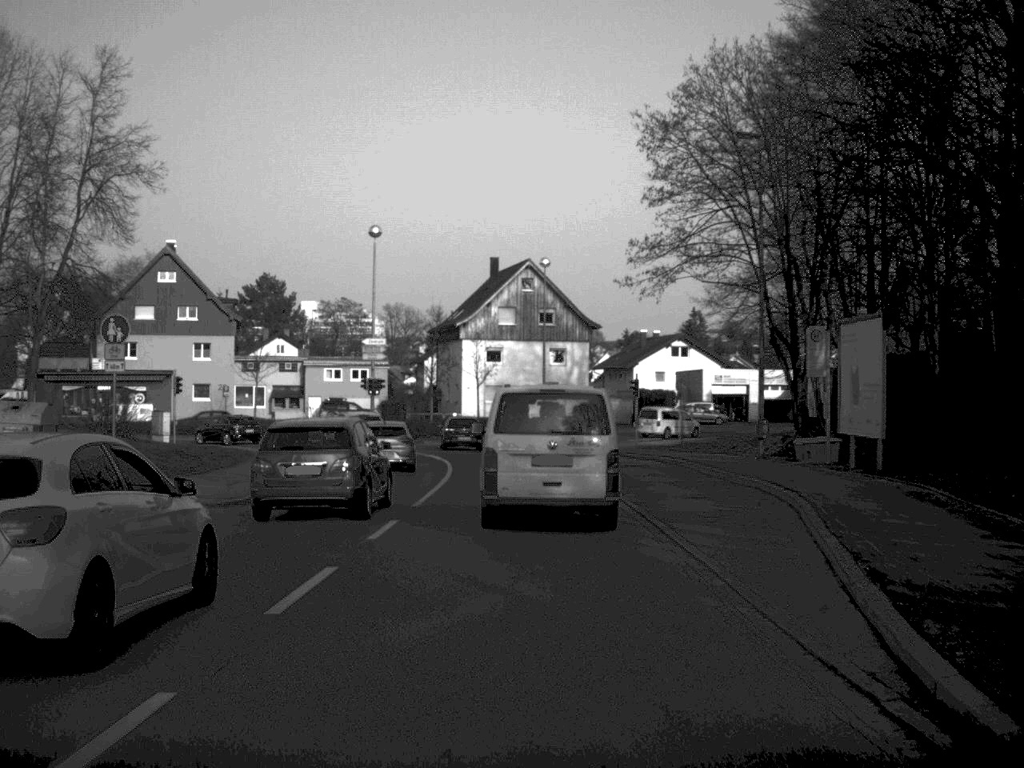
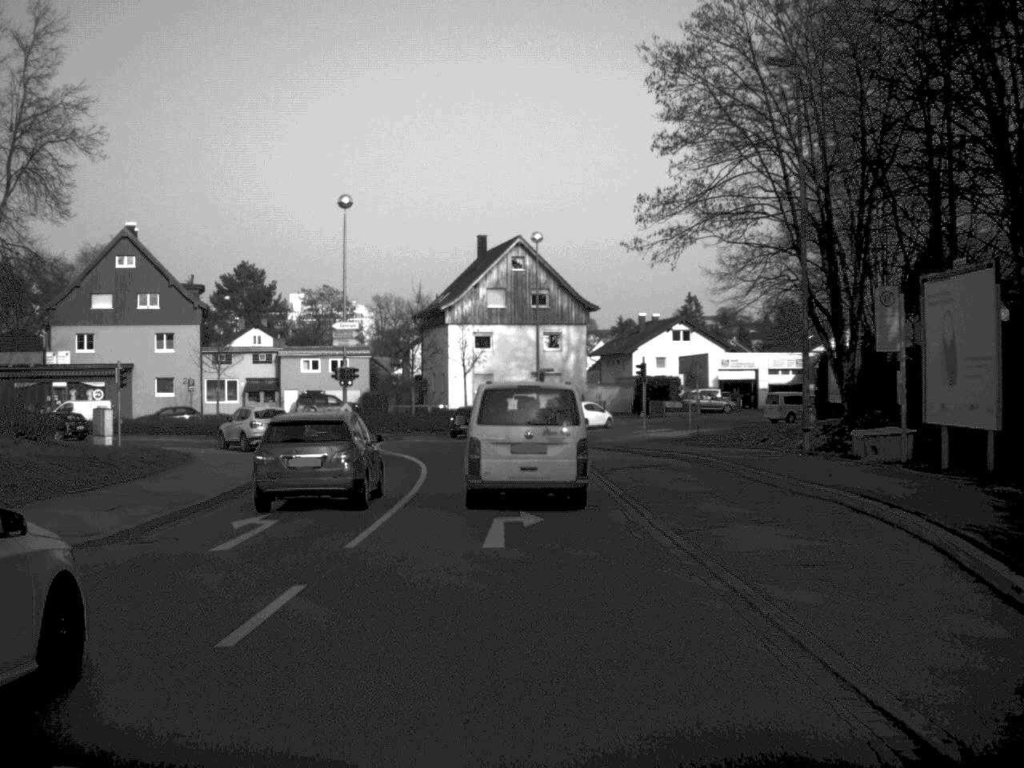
(0.0, +7.4) m; 0°
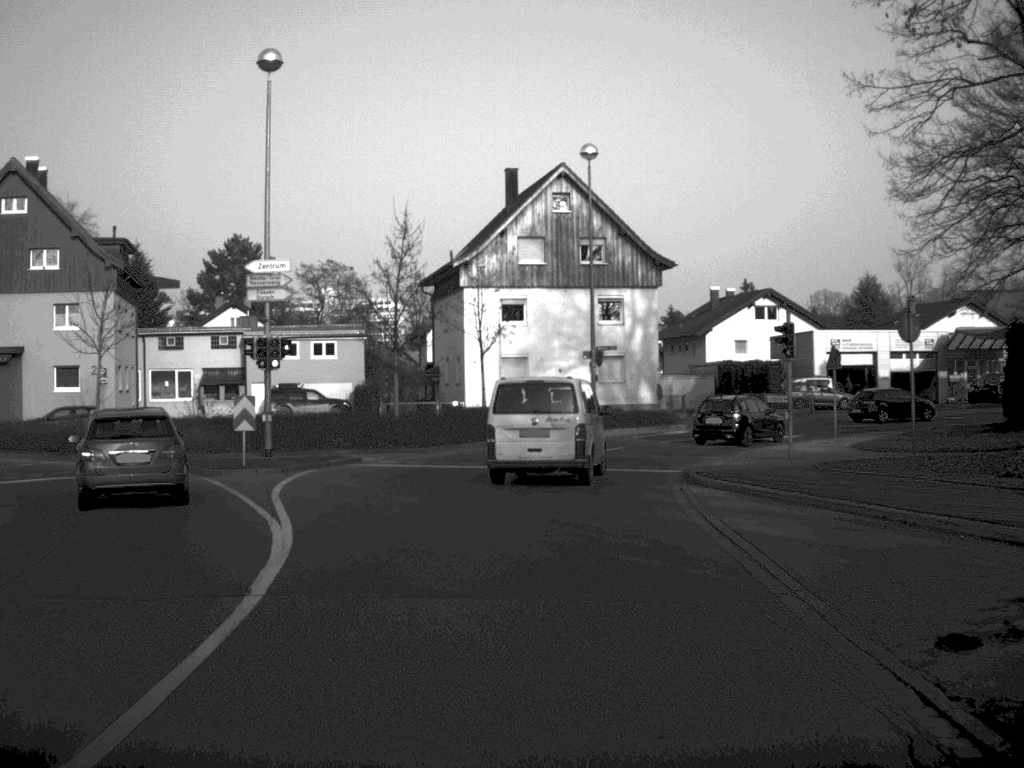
(-0.2, +24.0) m; -2°
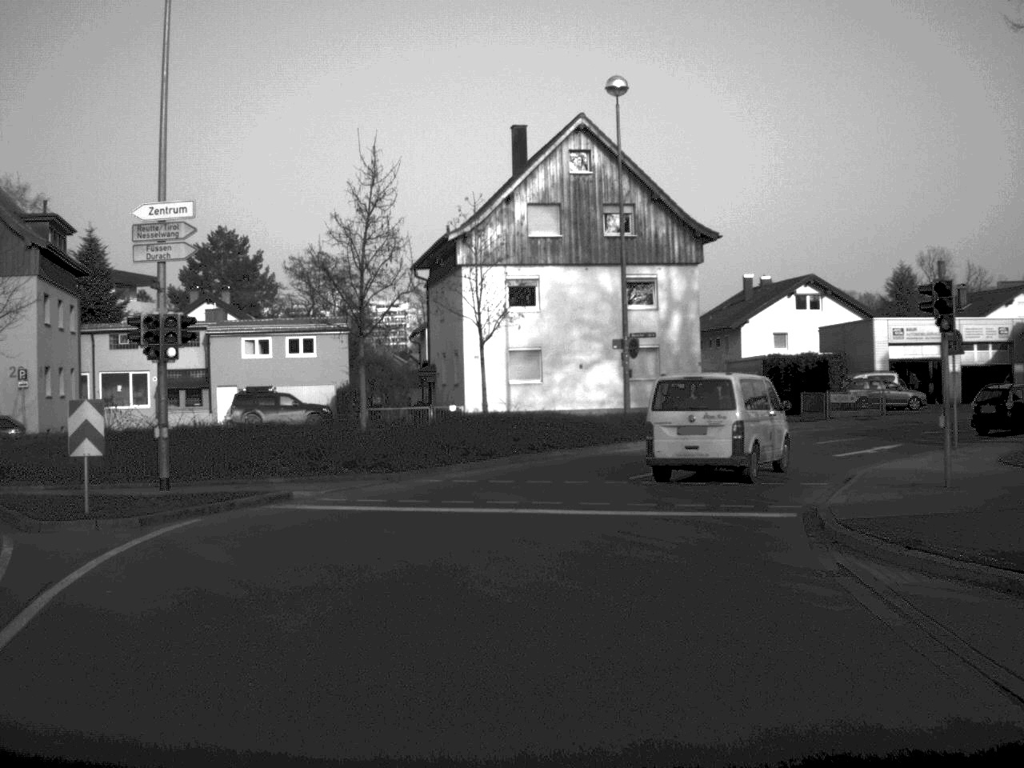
(-0.1, +10.8) m; 0°
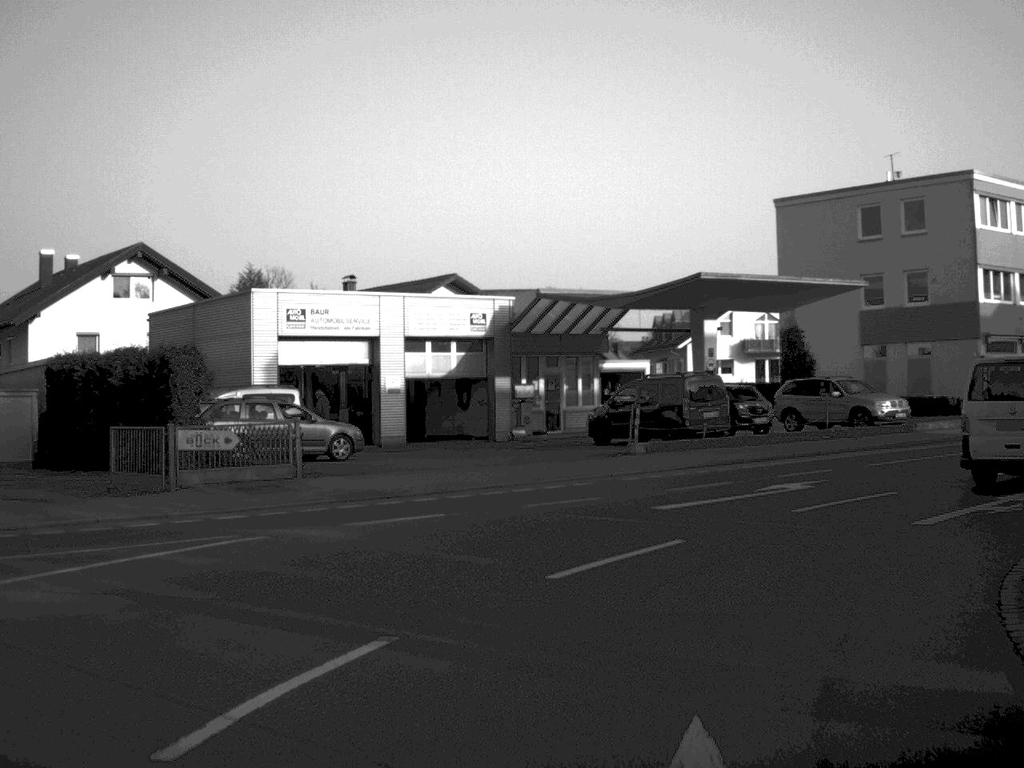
(+6.0, +29.1) m; +31°
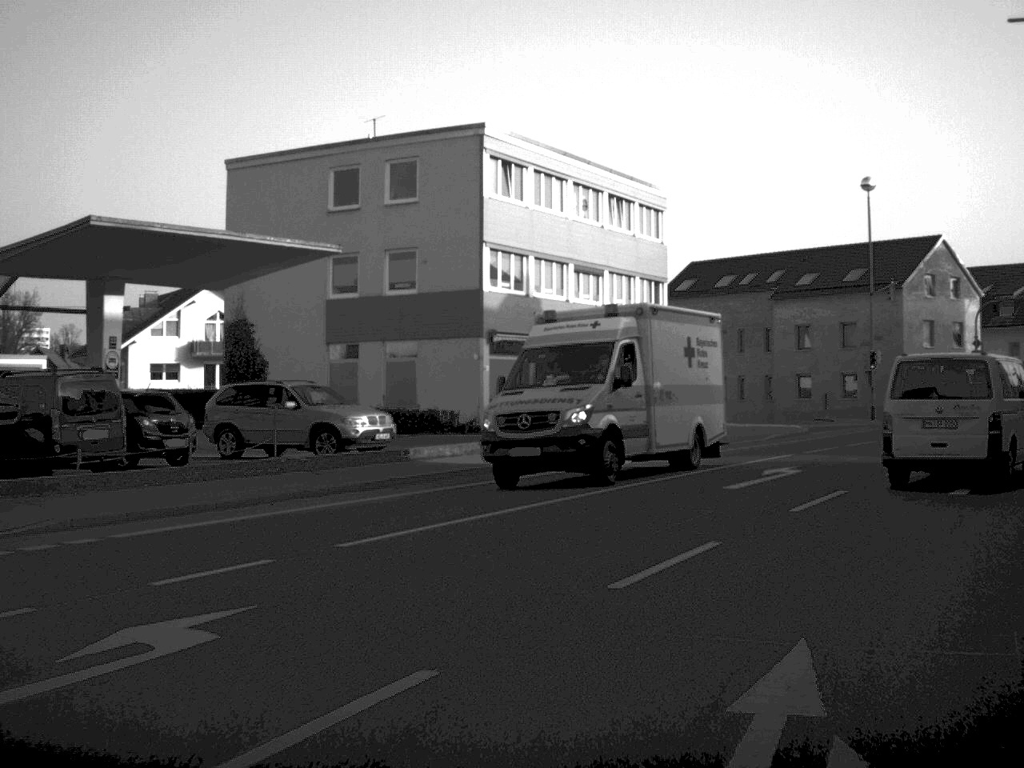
(+2.3, +11.3) m; +24°
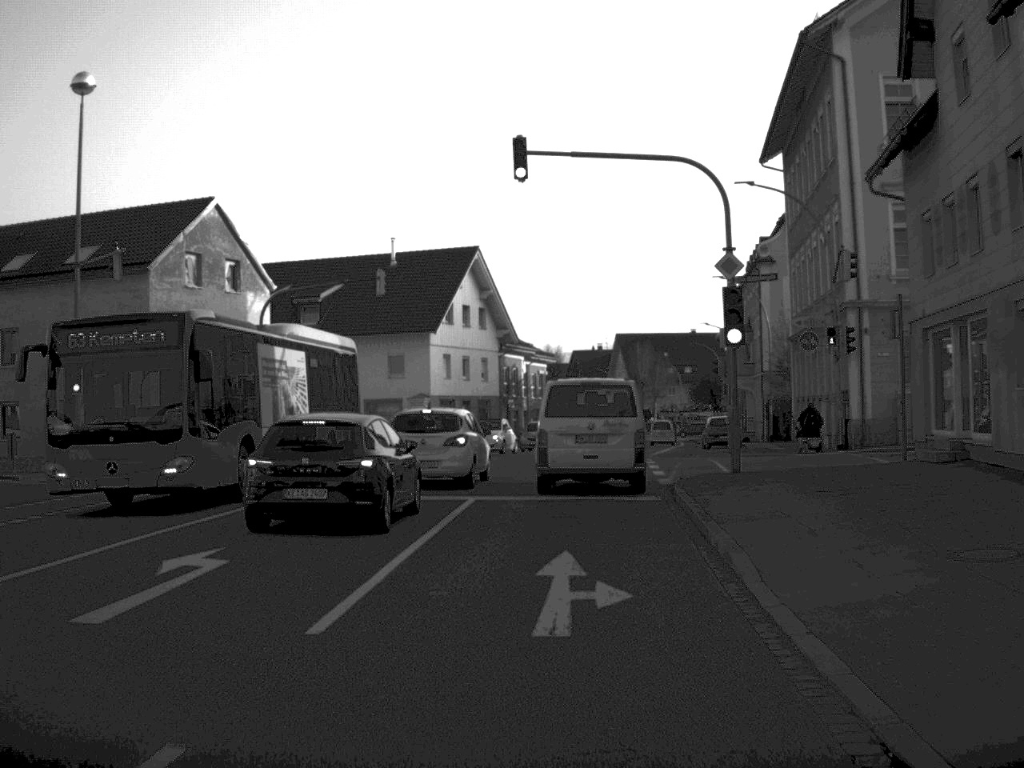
(+8.0, +22.5) m; +30°
